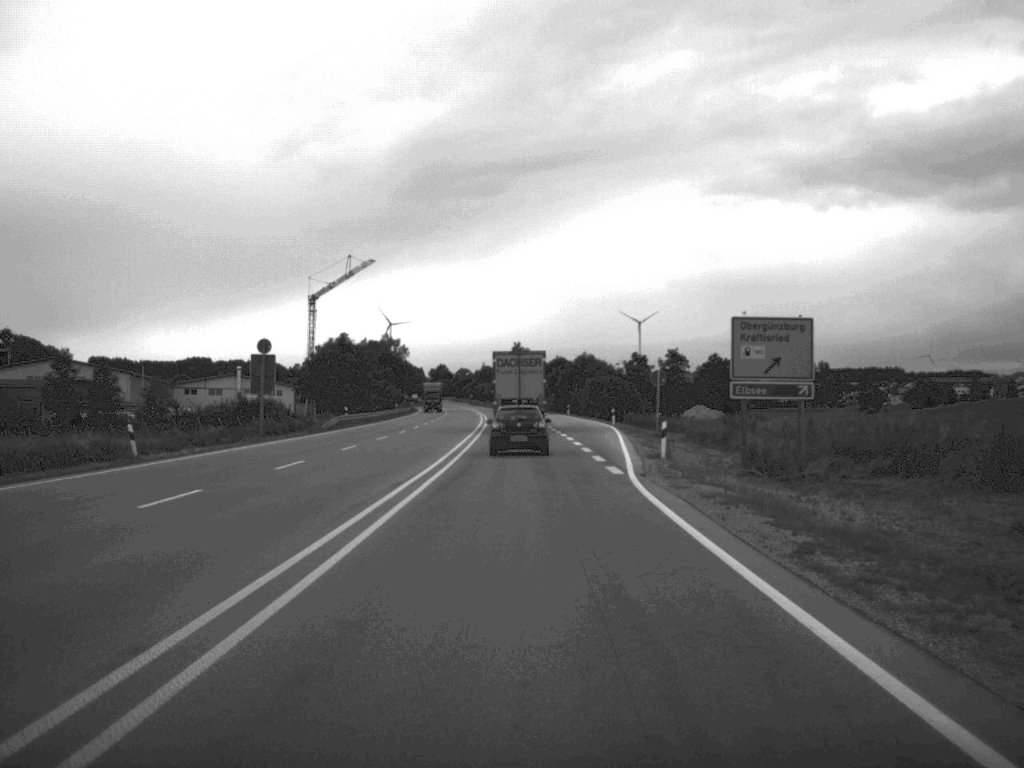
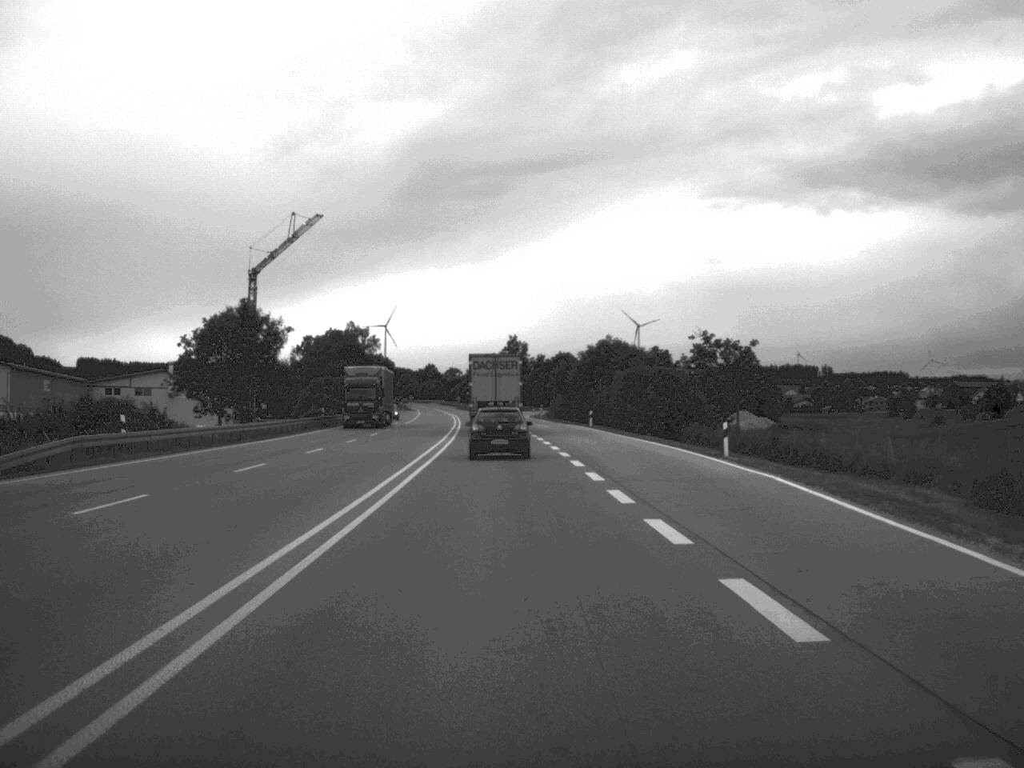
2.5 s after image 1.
(-0.1, +48.9) m; 0°
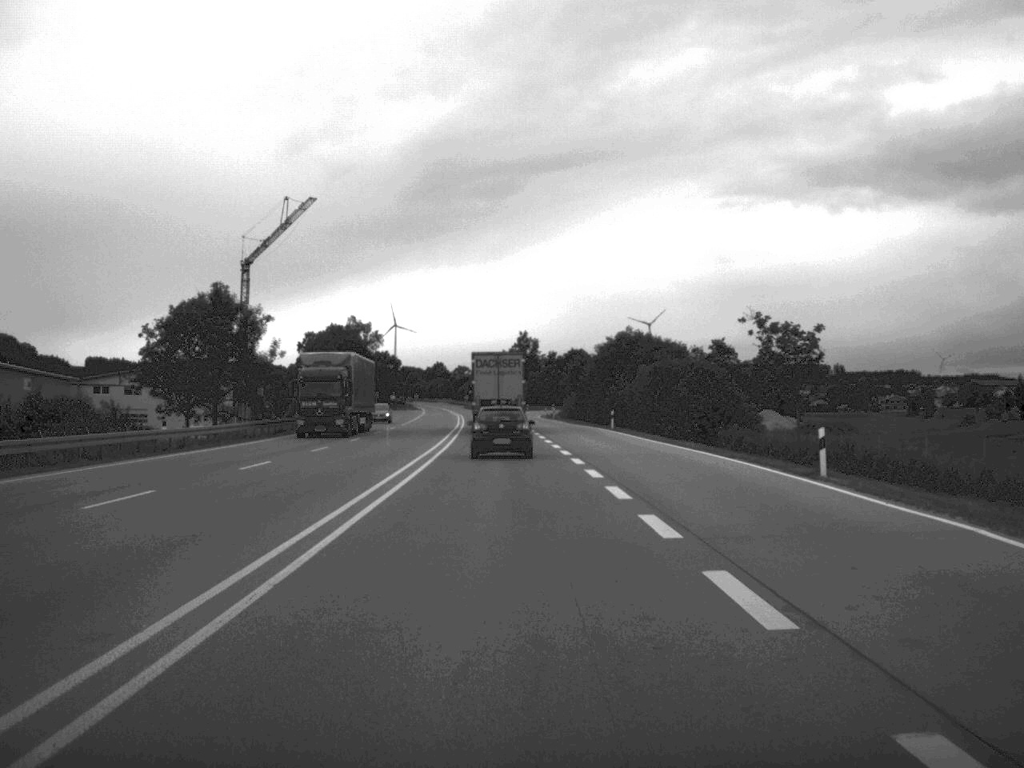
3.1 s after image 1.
(0.0, +11.3) m; -1°
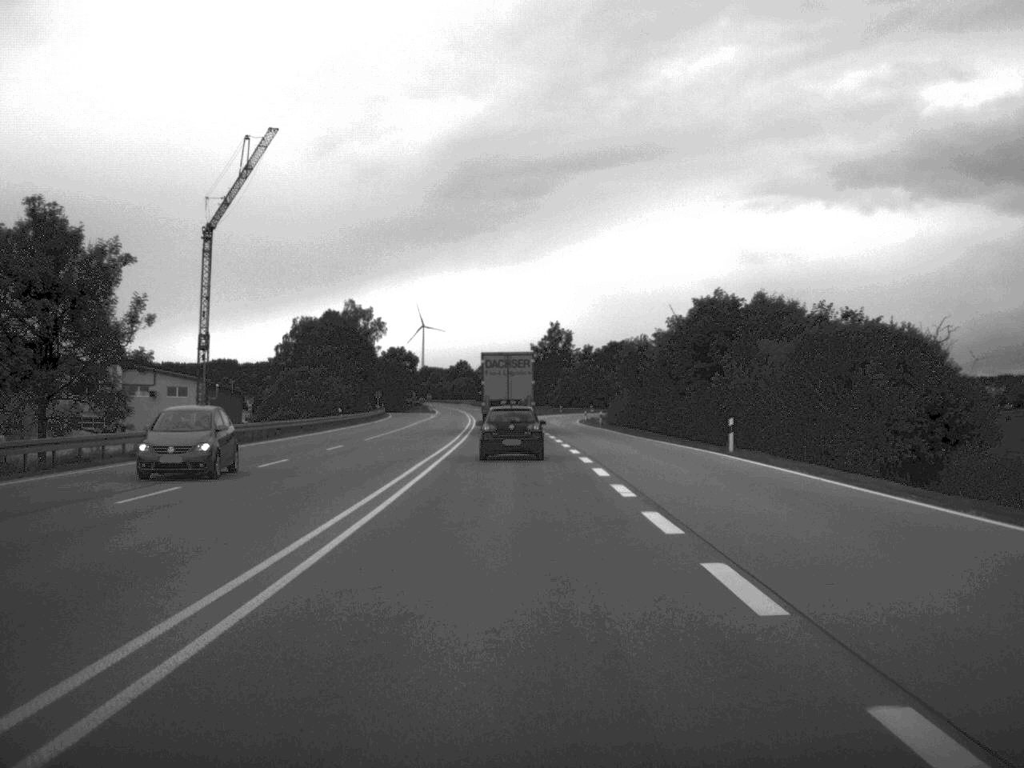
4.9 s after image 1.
(-0.4, +34.7) m; -1°
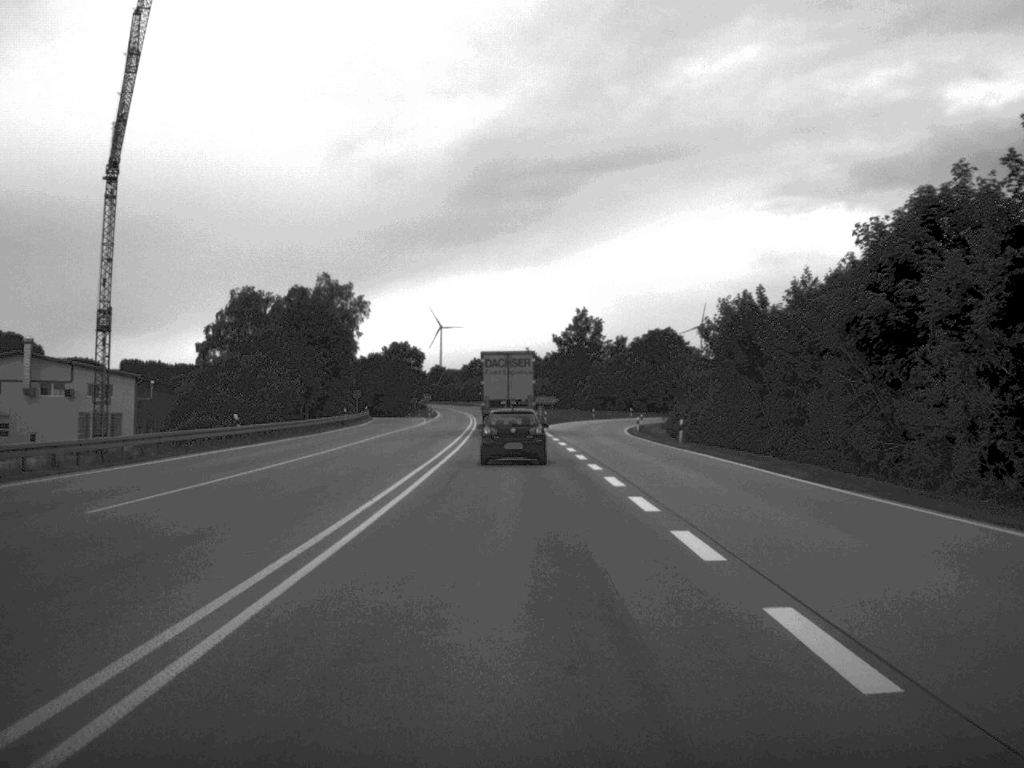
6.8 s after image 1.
(-0.3, +37.9) m; -1°
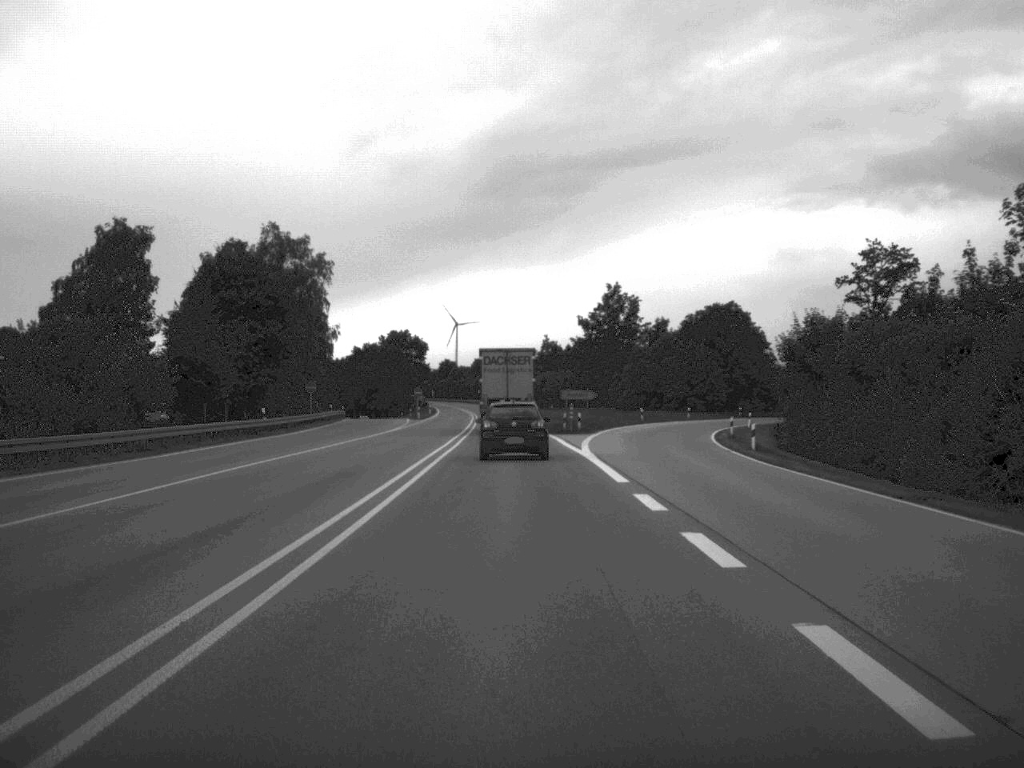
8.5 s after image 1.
(-0.3, +36.5) m; -1°
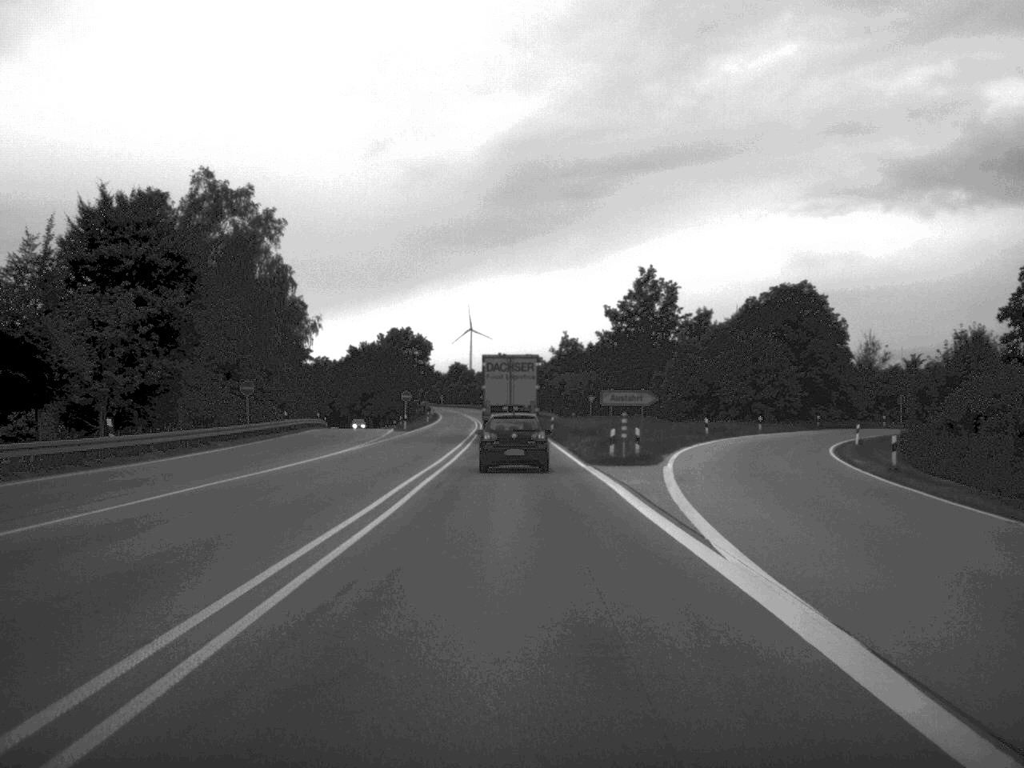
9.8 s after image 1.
(-0.2, +25.7) m; -1°
